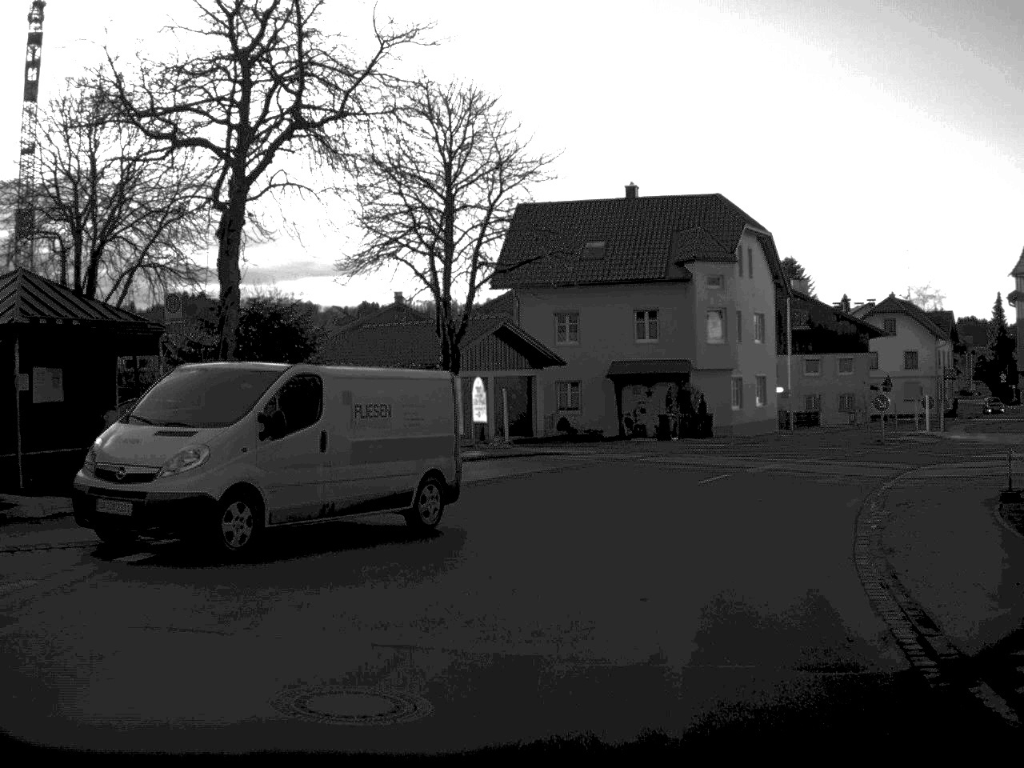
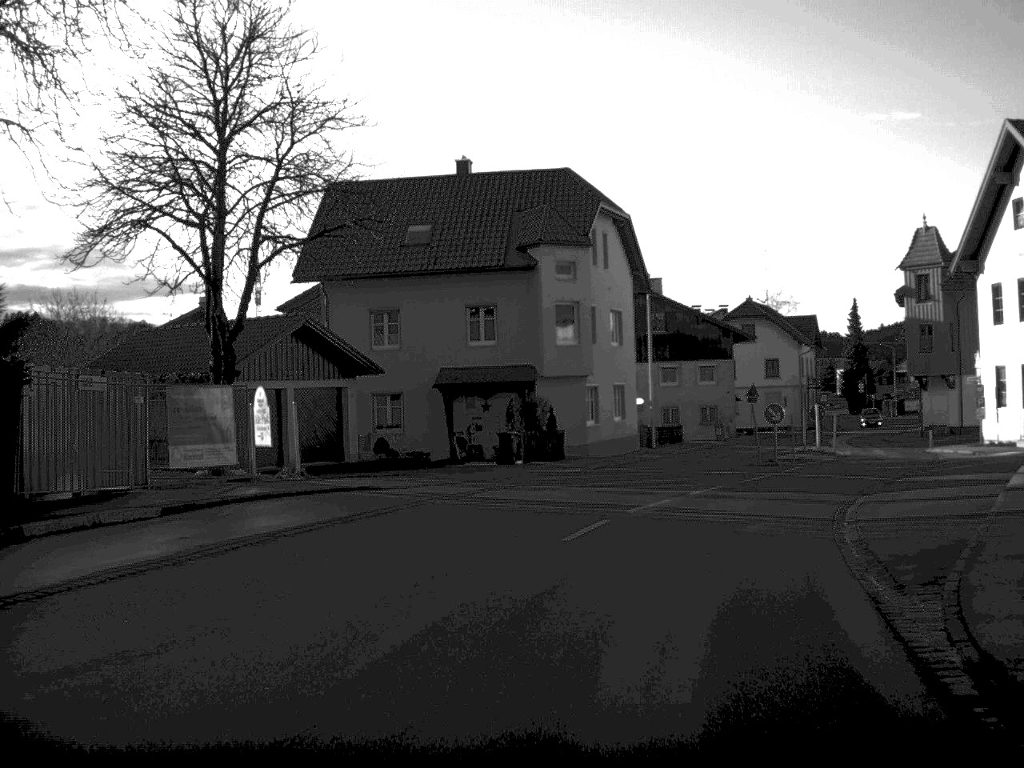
(+0.6, +8.7) m; +7°
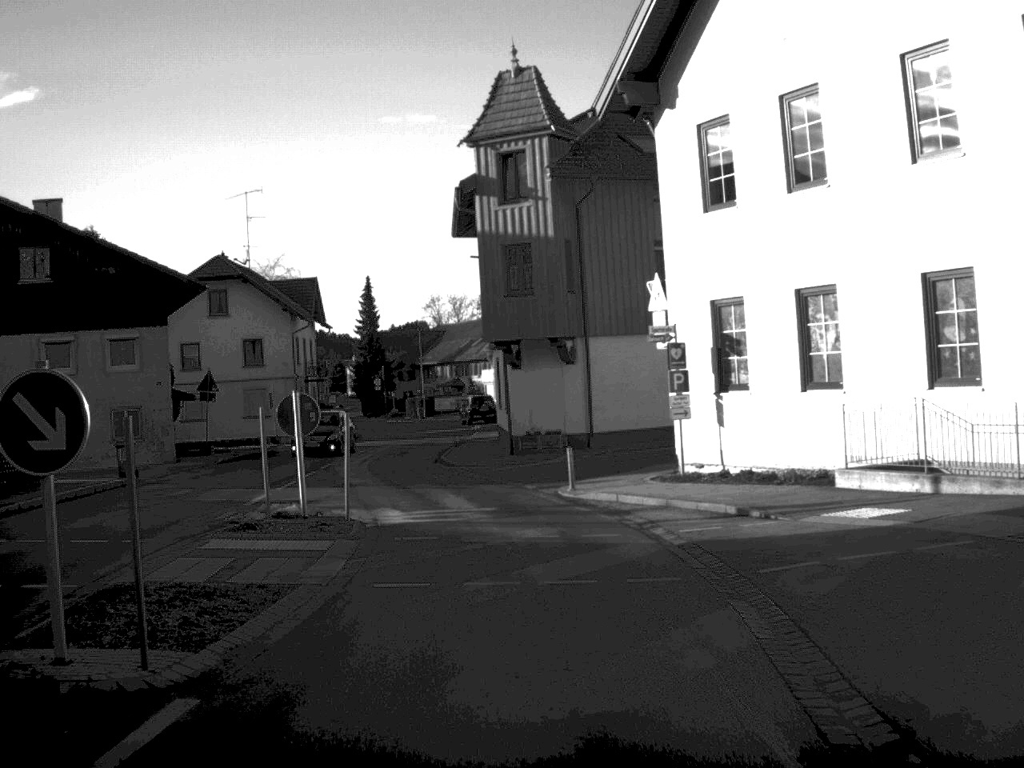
(+6.4, +28.9) m; +22°
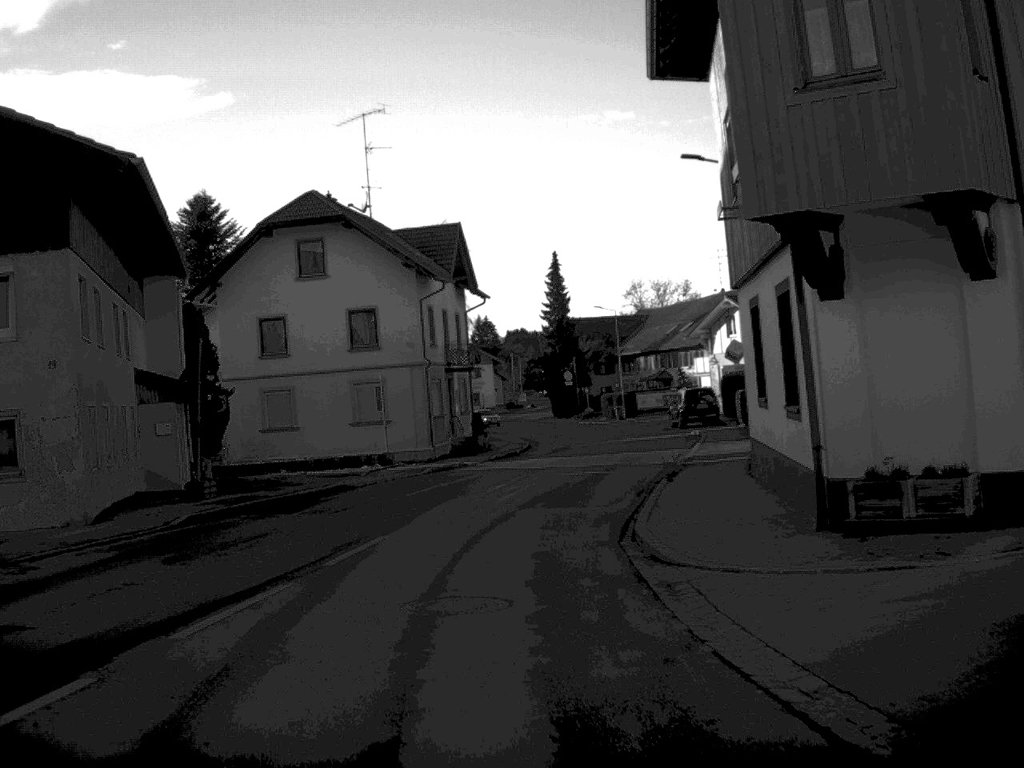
(-1.2, +21.3) m; -9°
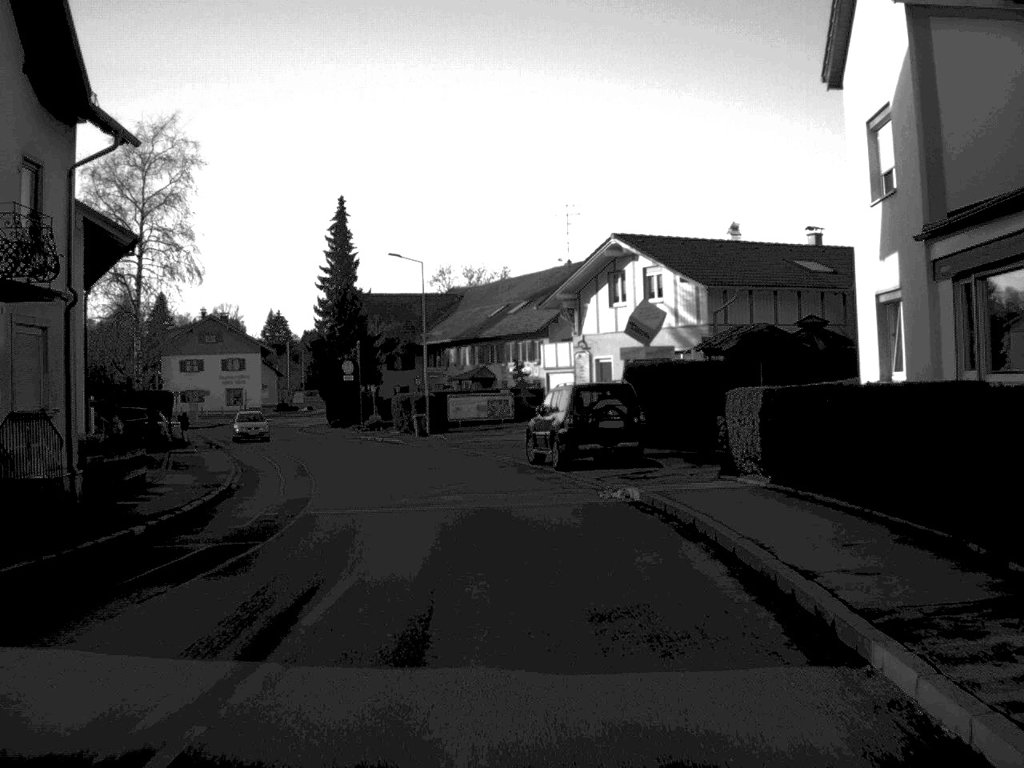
(+2.0, +31.9) m; +9°
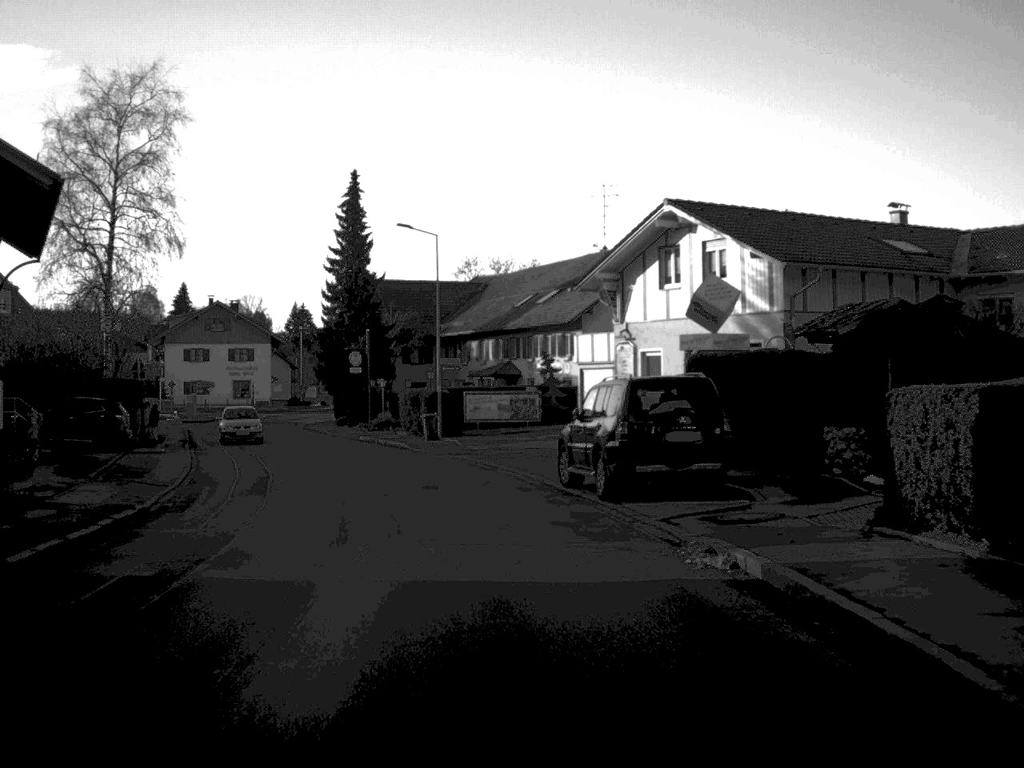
(-0.1, +8.1) m; -1°
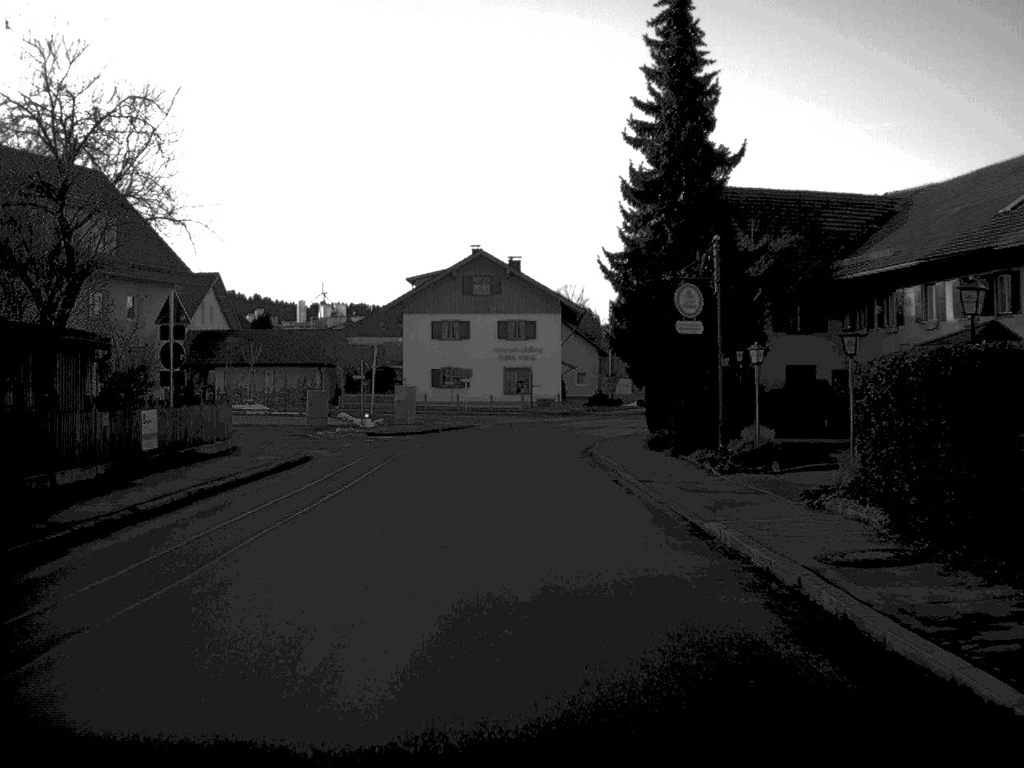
(-4.6, +36.9) m; -15°
